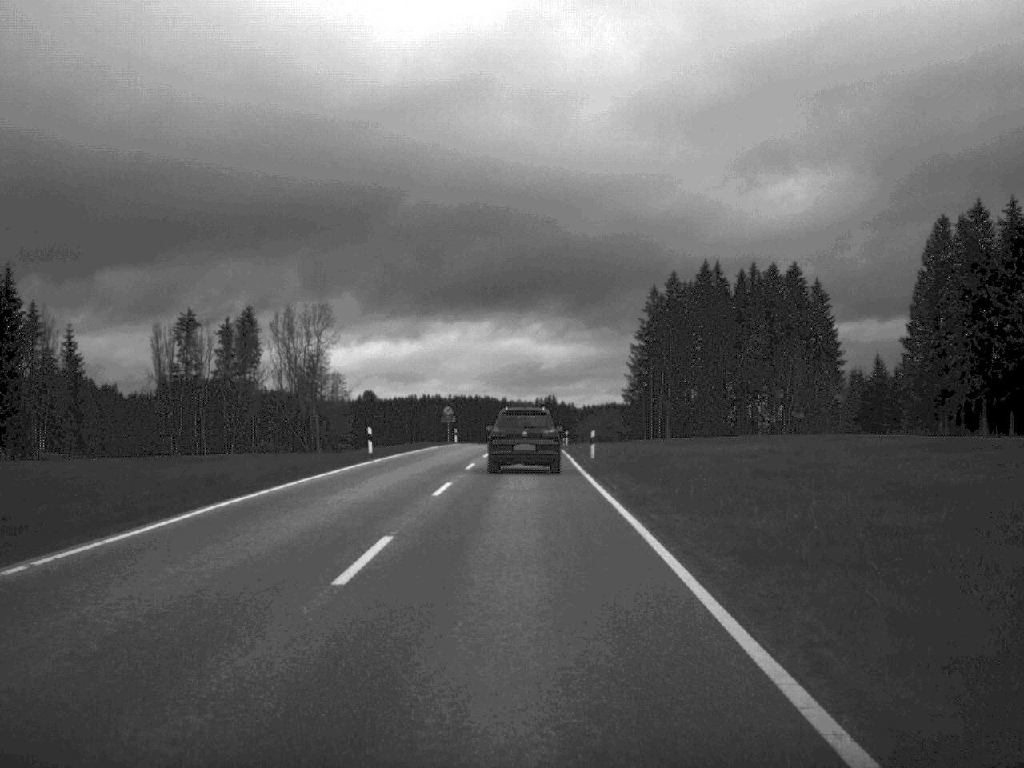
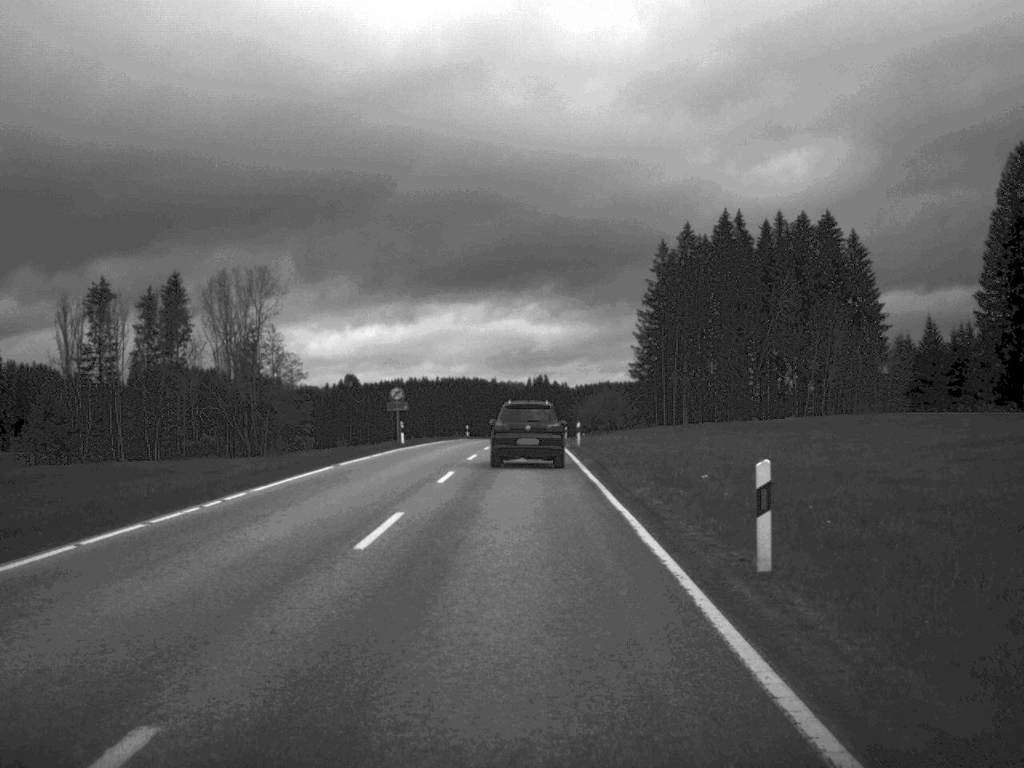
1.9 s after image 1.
(+0.1, +32.6) m; 0°
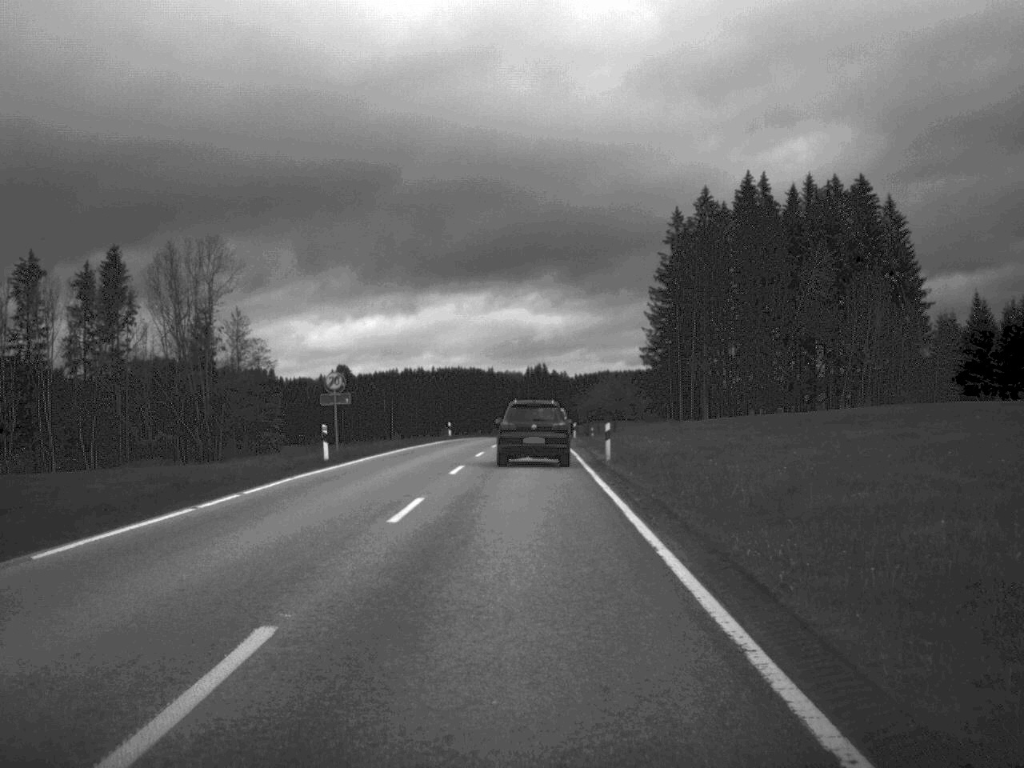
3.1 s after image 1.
(0.0, +20.8) m; 0°
